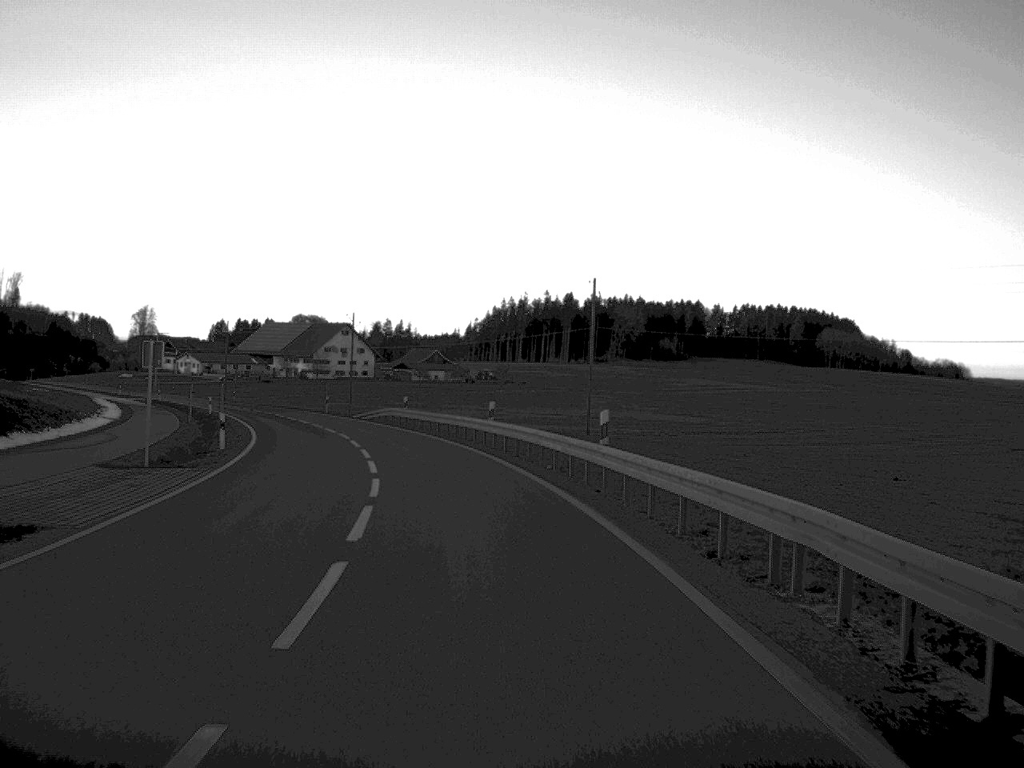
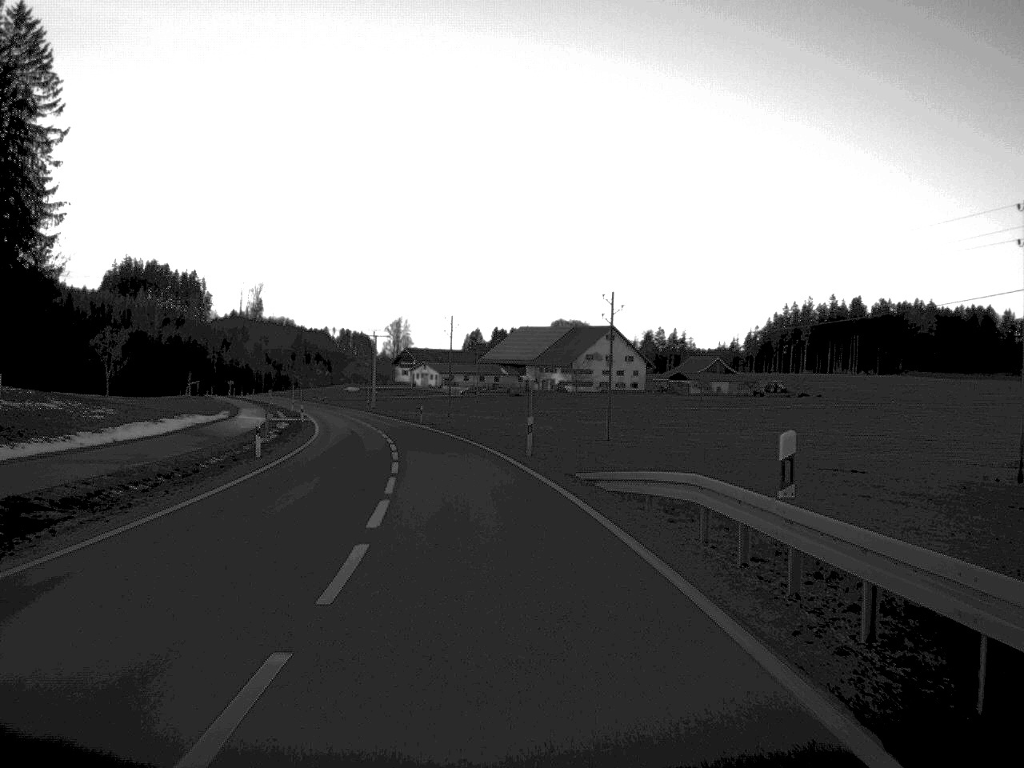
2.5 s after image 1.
(-5.0, +45.5) m; -12°
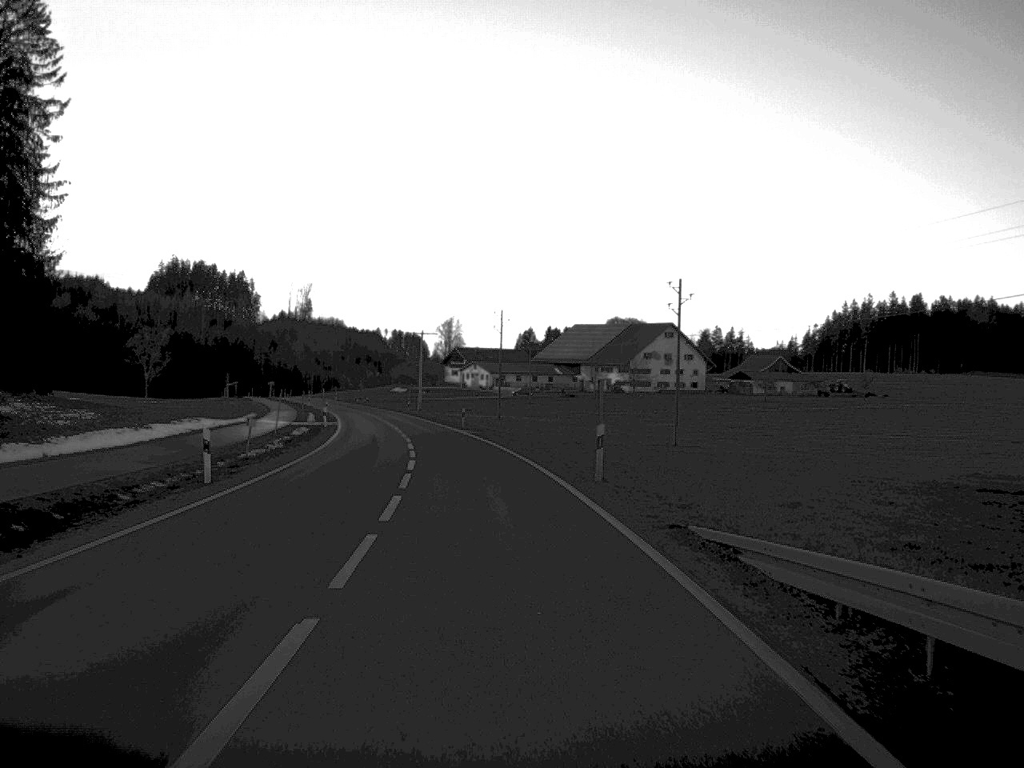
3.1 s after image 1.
(-0.2, +10.9) m; -2°
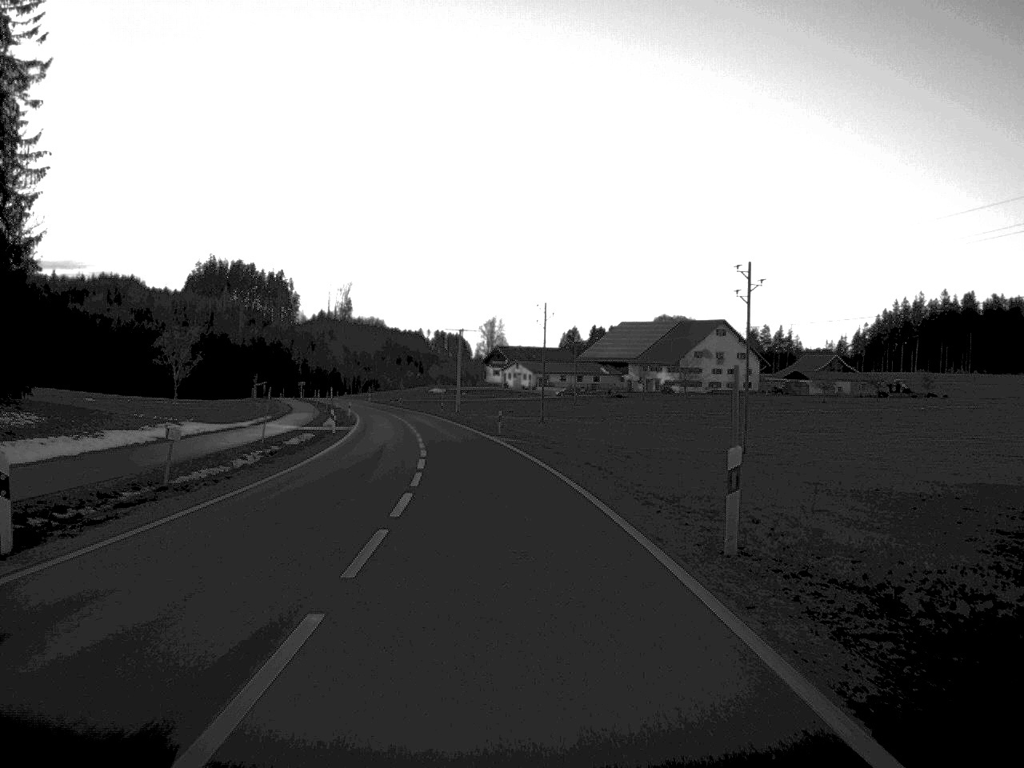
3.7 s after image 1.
(-0.2, +11.5) m; -2°
